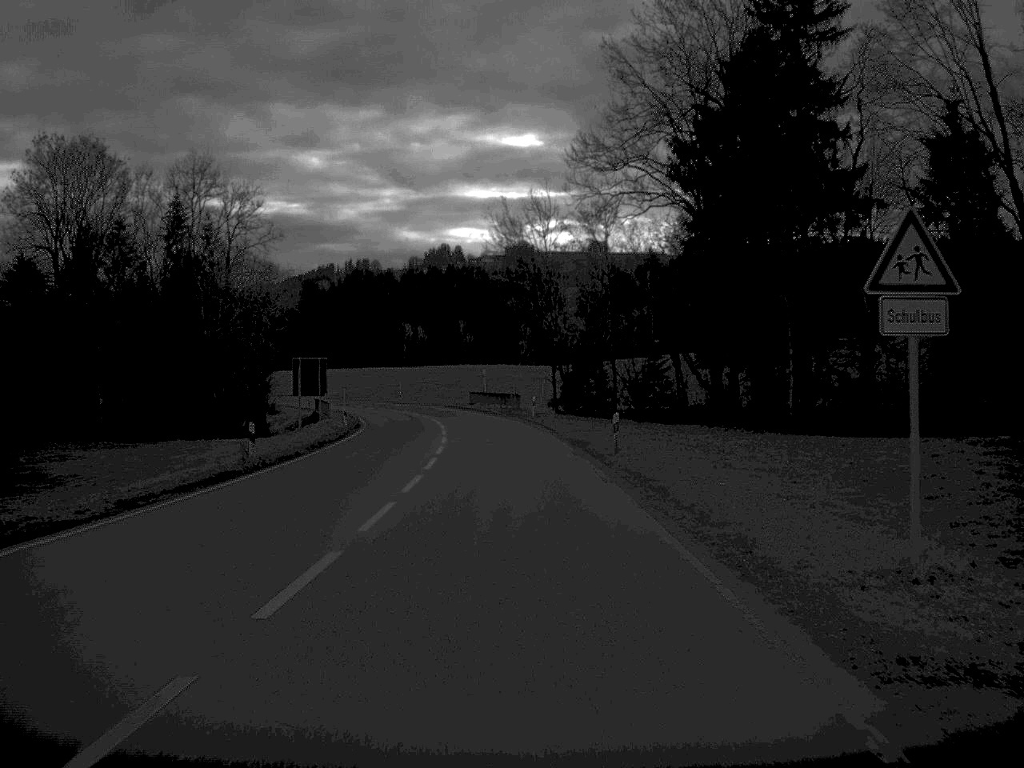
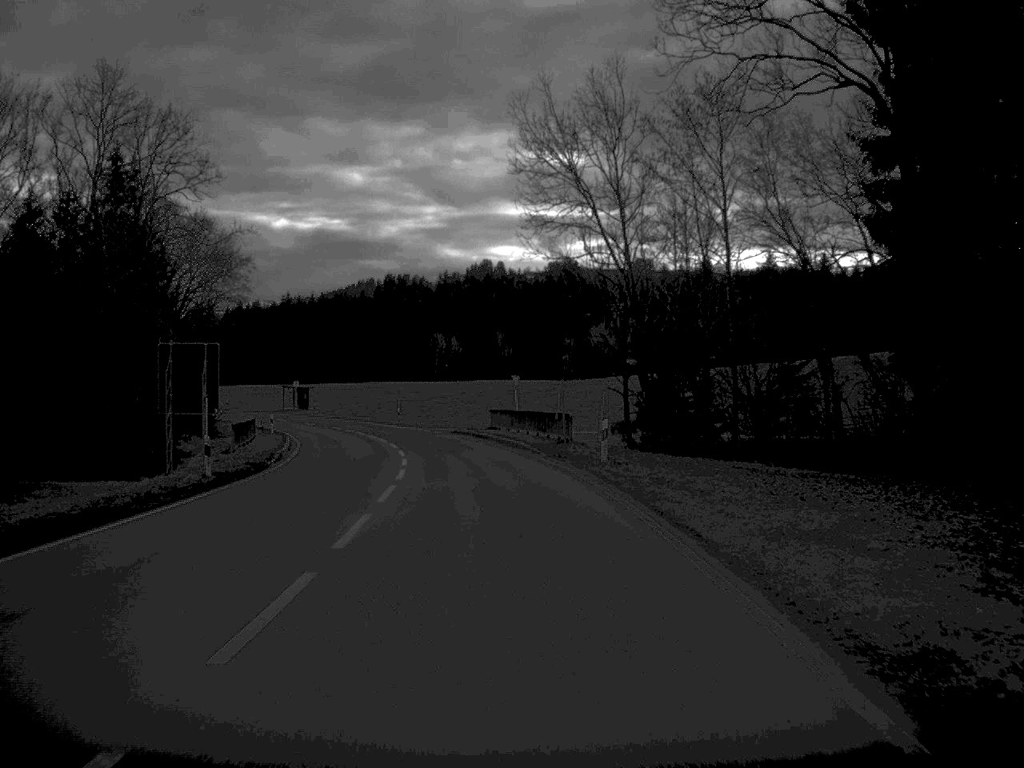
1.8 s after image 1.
(-0.4, +32.1) m; -2°
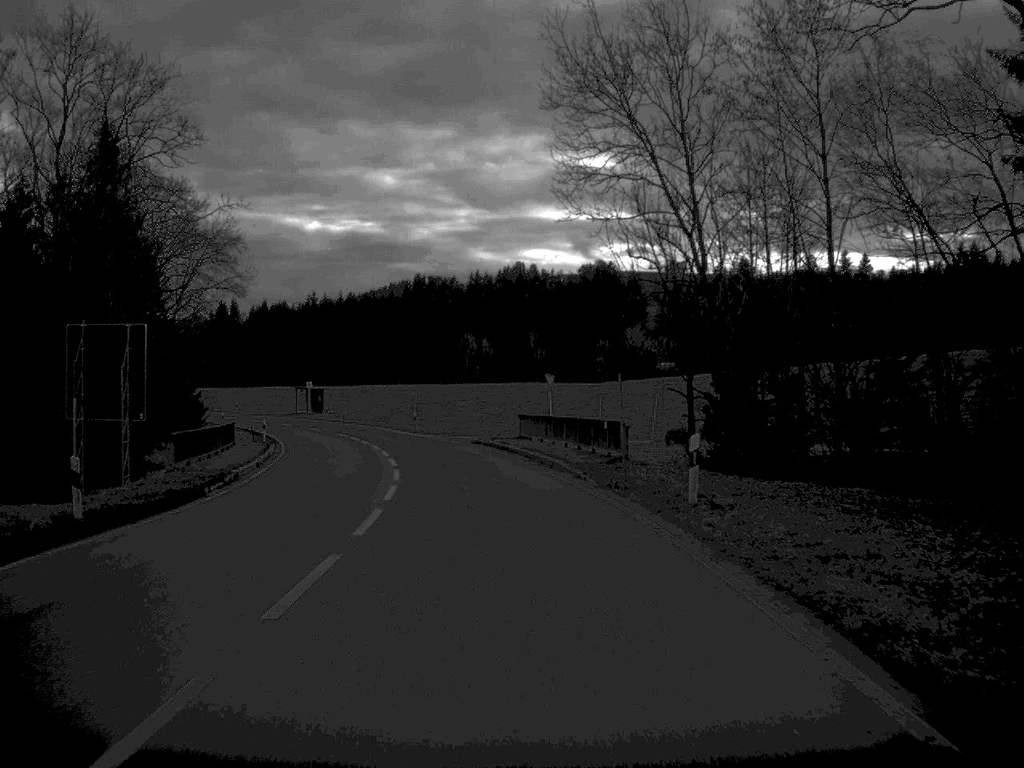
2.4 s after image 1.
(-0.1, +10.5) m; -2°
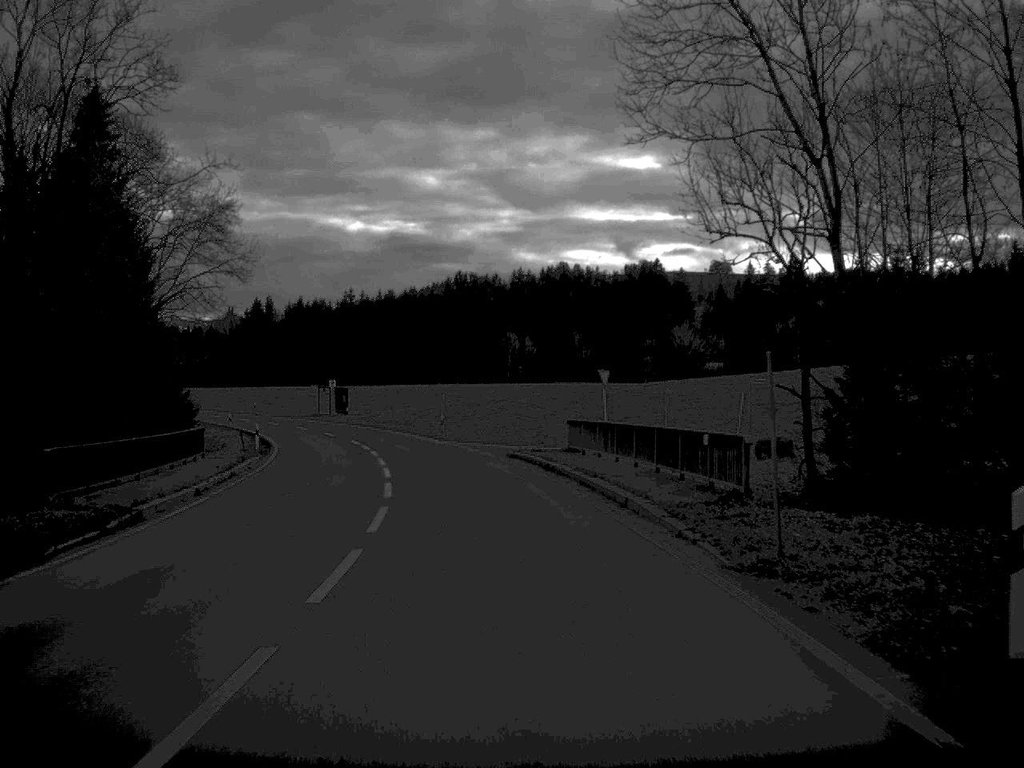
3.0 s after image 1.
(-0.2, +10.9) m; -2°
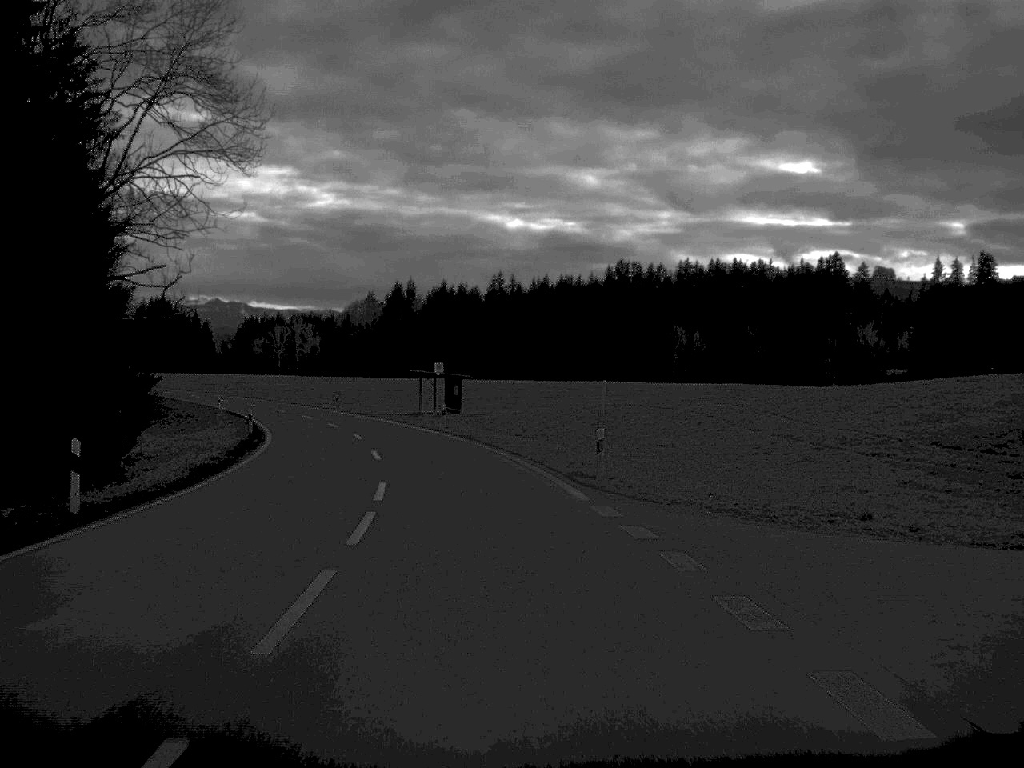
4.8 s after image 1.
(-2.1, +33.3) m; -7°
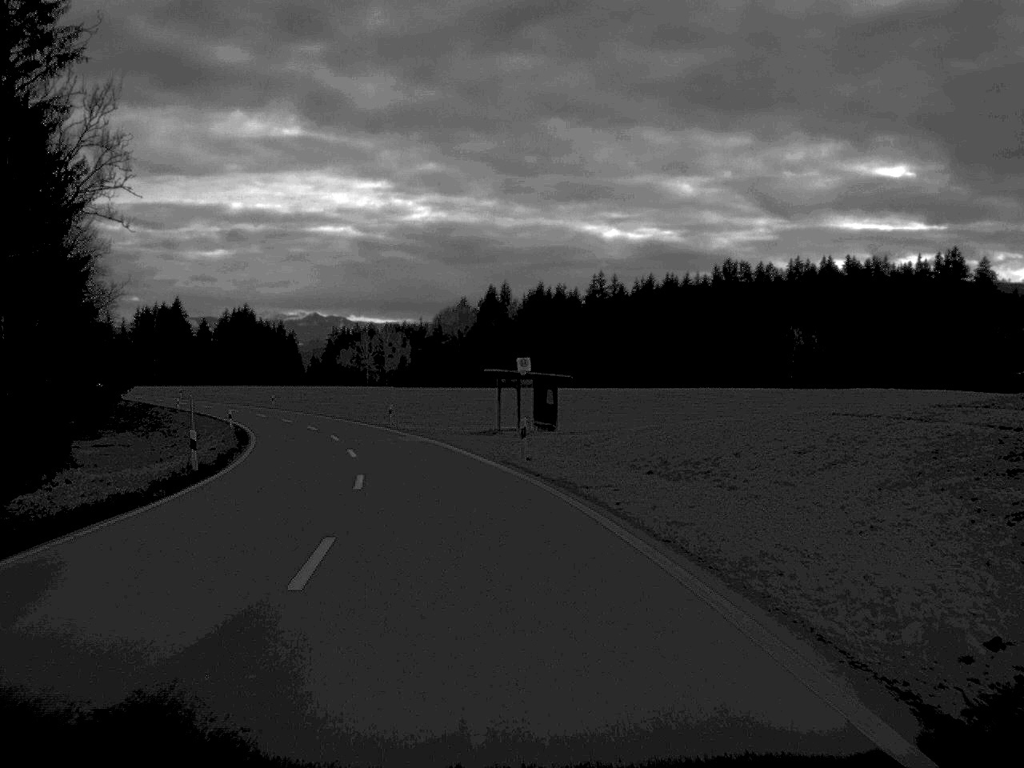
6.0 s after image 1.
(-0.8, +21.8) m; -5°
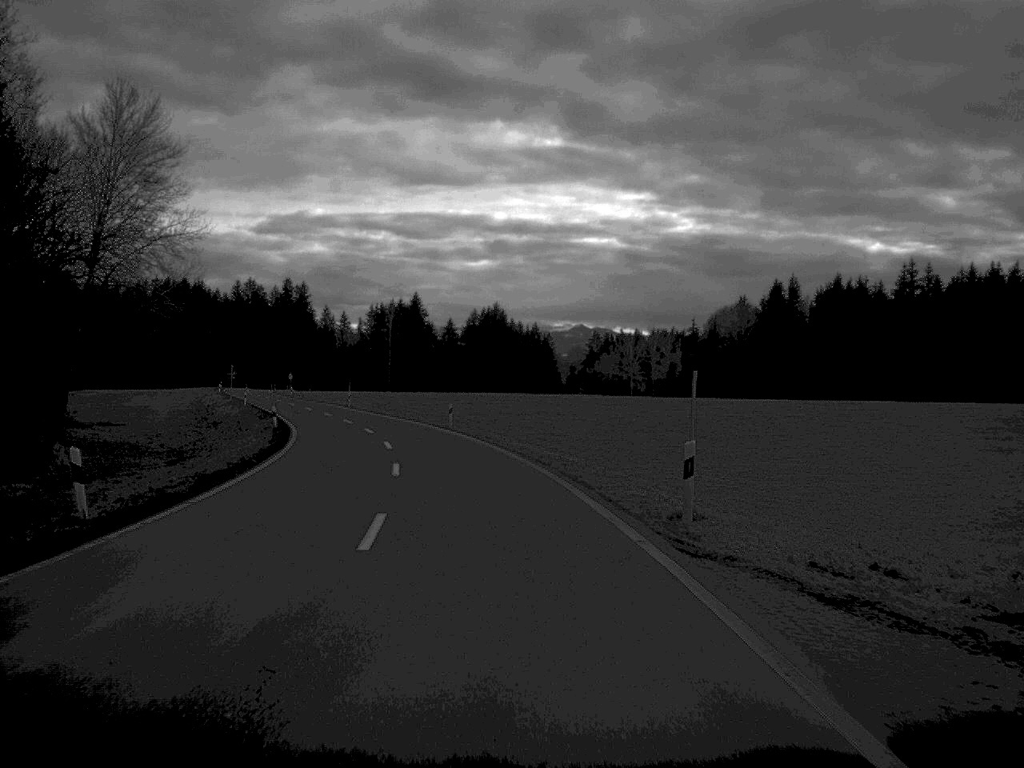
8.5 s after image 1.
(-5.0, +45.9) m; -12°
